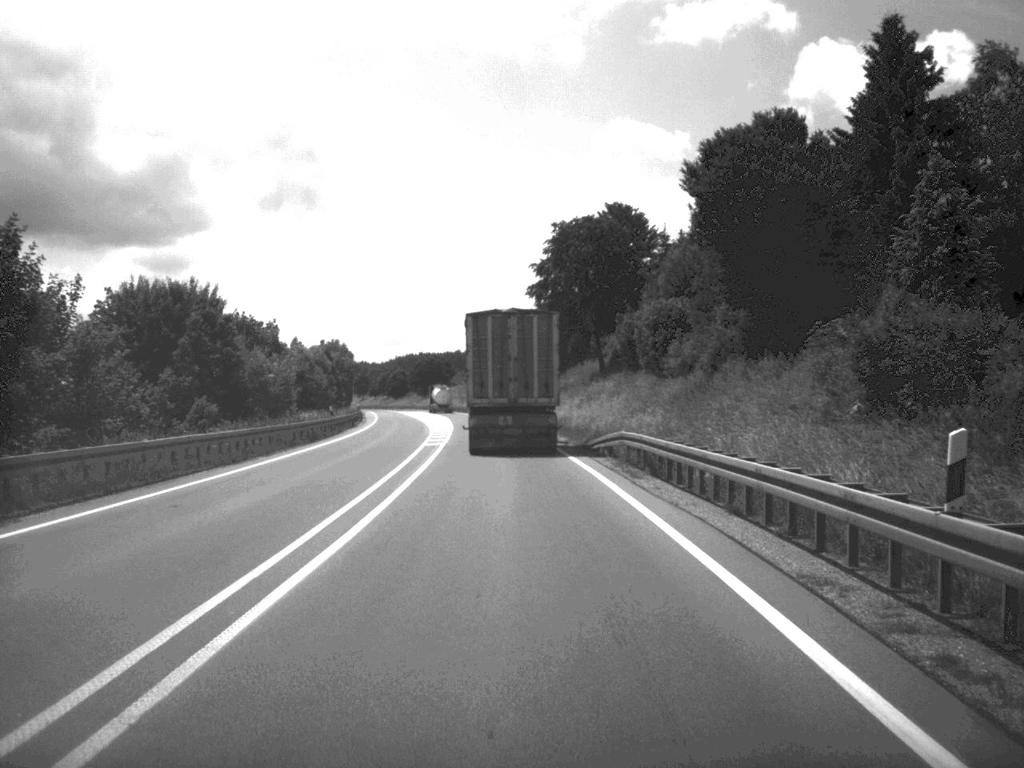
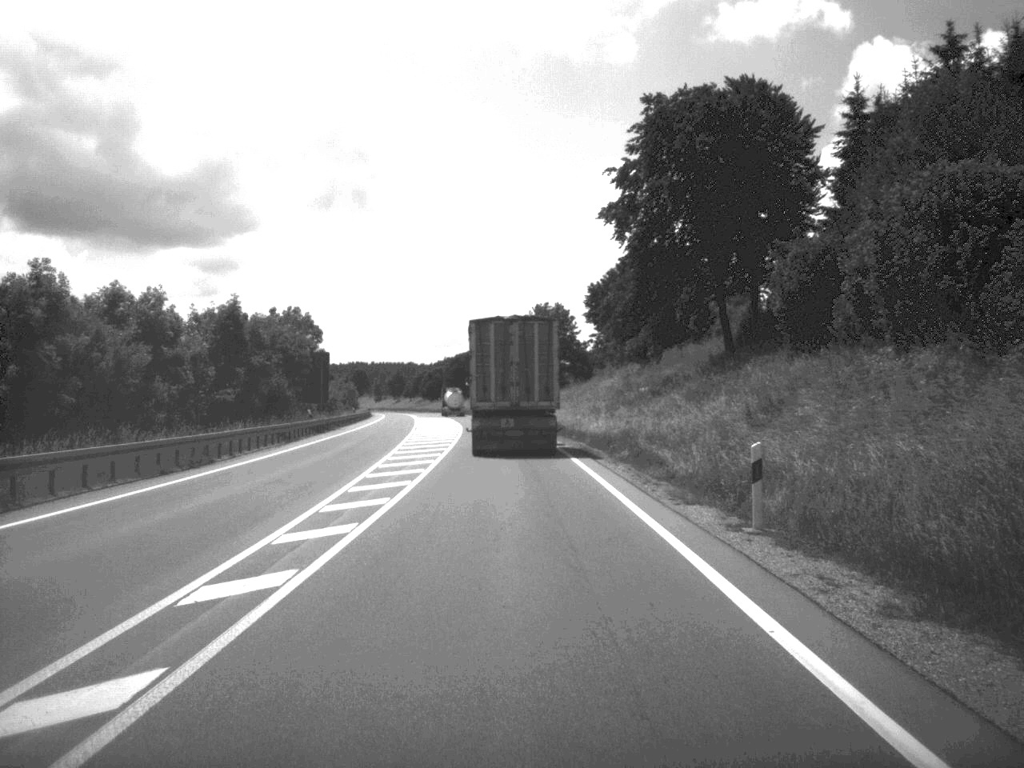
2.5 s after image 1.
(-1.0, +47.2) m; -3°
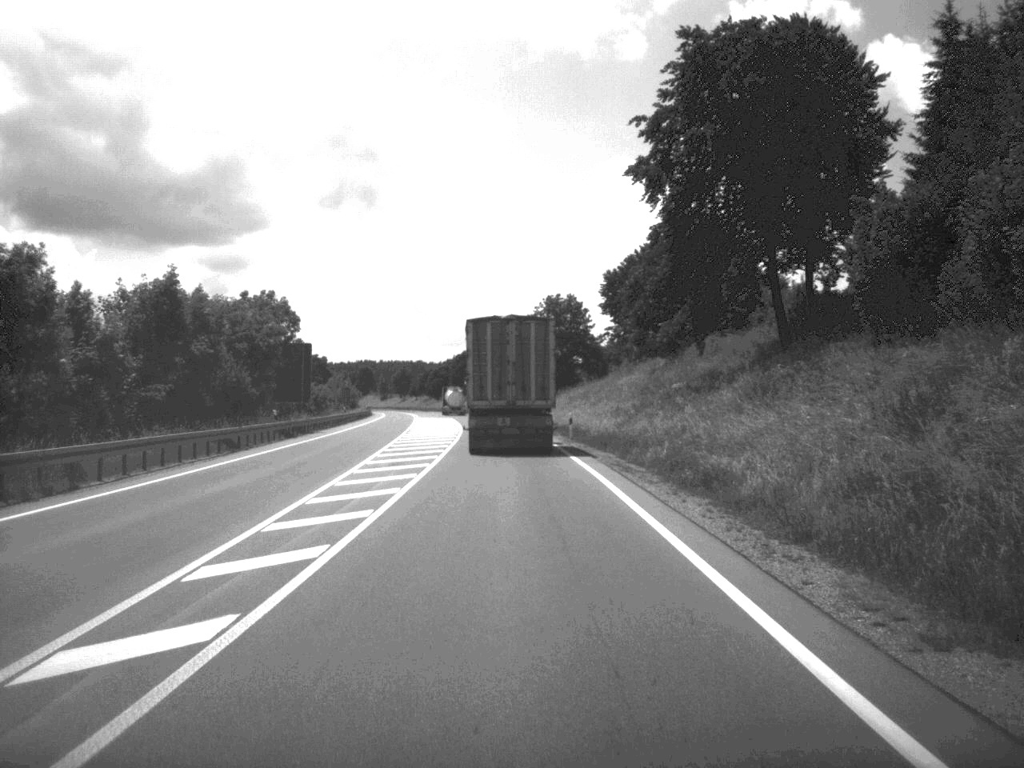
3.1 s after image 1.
(0.0, +11.6) m; 0°
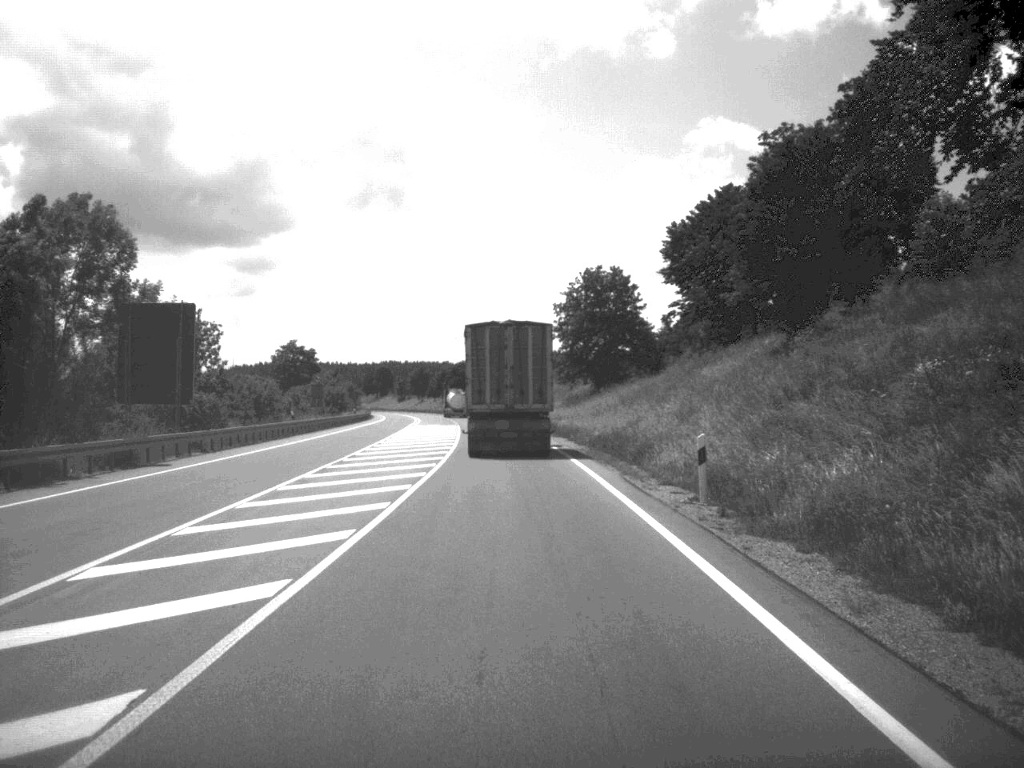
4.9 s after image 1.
(-0.4, +33.9) m; -1°
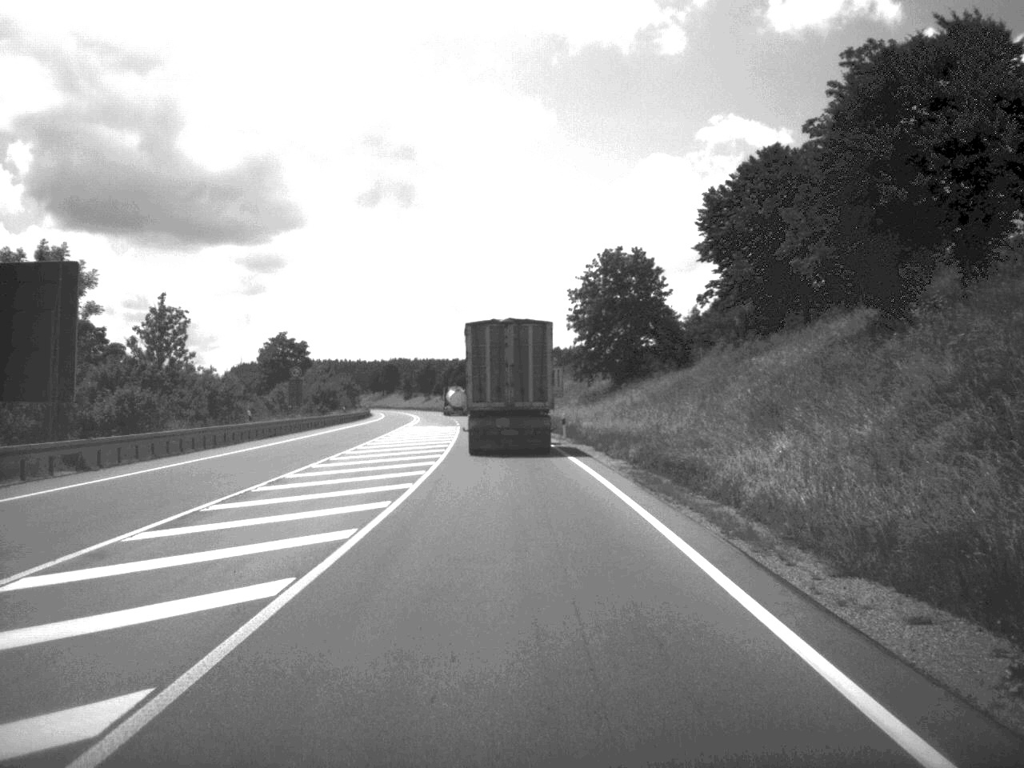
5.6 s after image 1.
(-0.1, +13.5) m; -1°
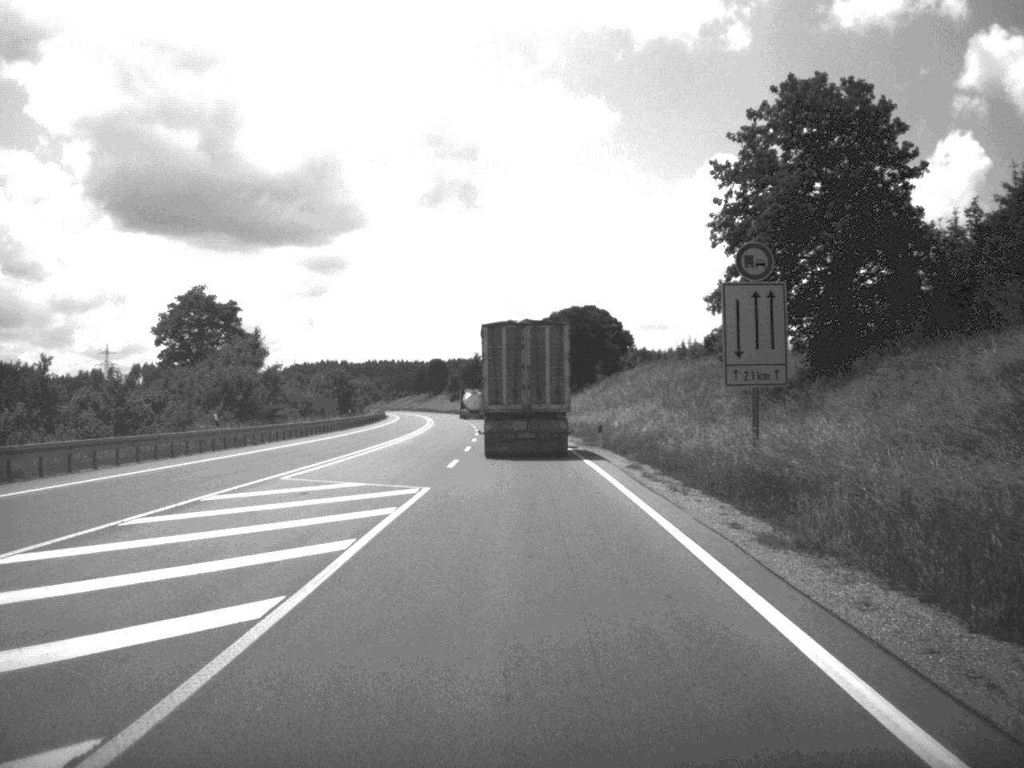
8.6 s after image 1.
(-1.4, +59.5) m; -3°
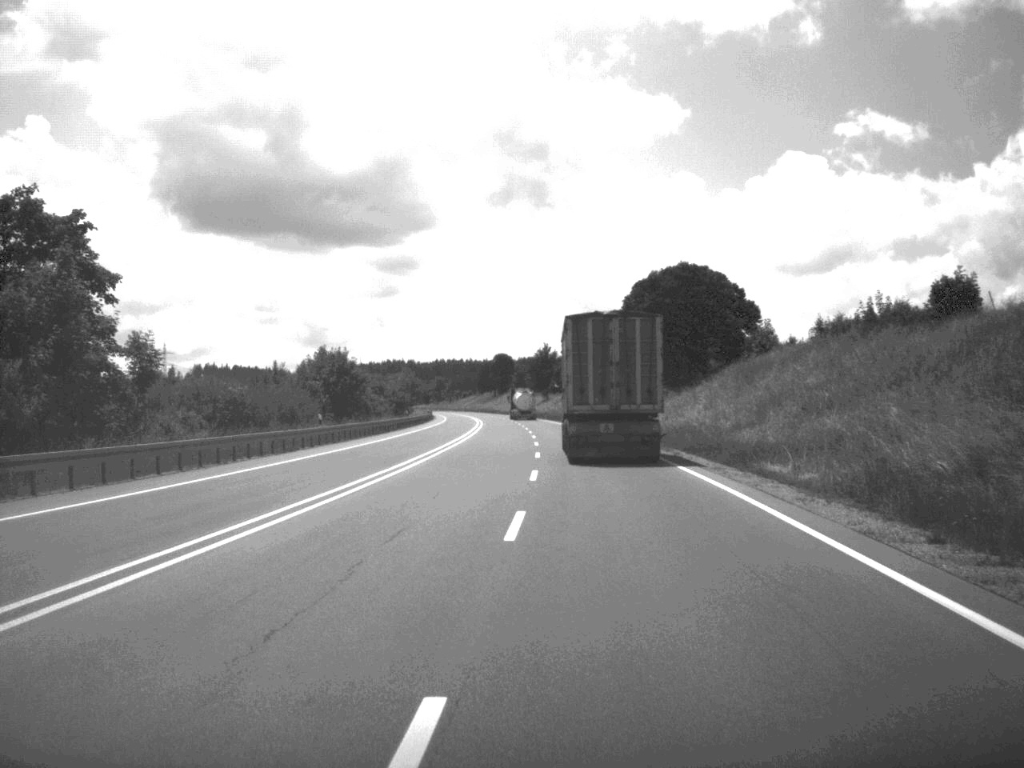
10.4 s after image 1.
(-1.2, +41.0) m; -3°
